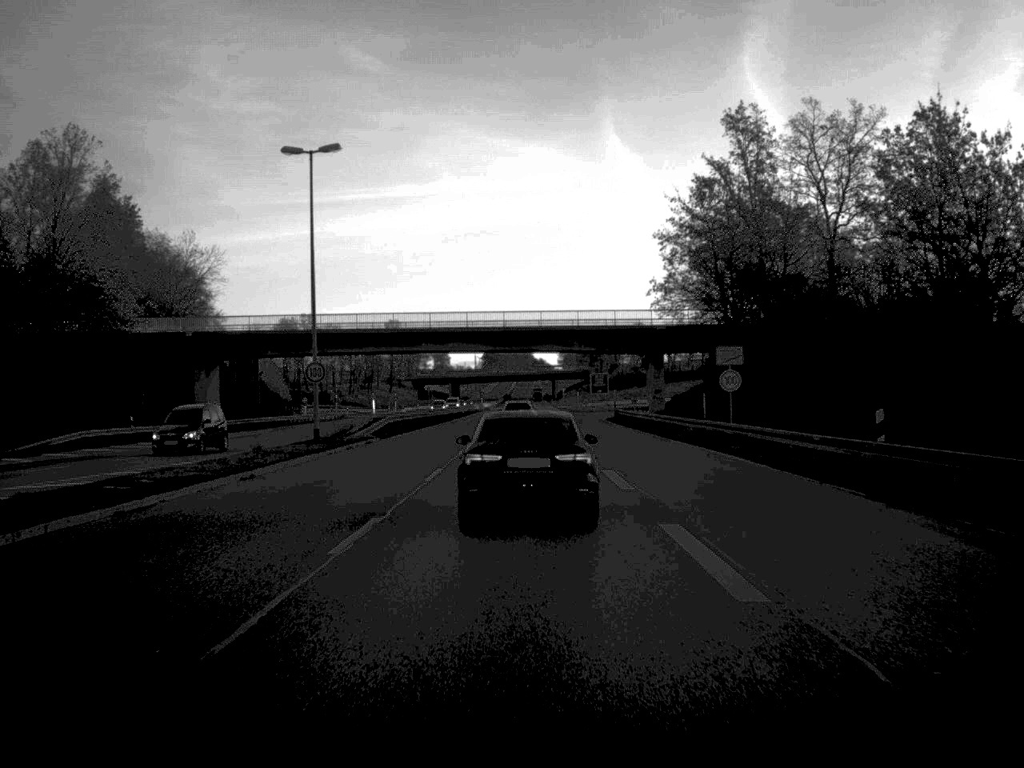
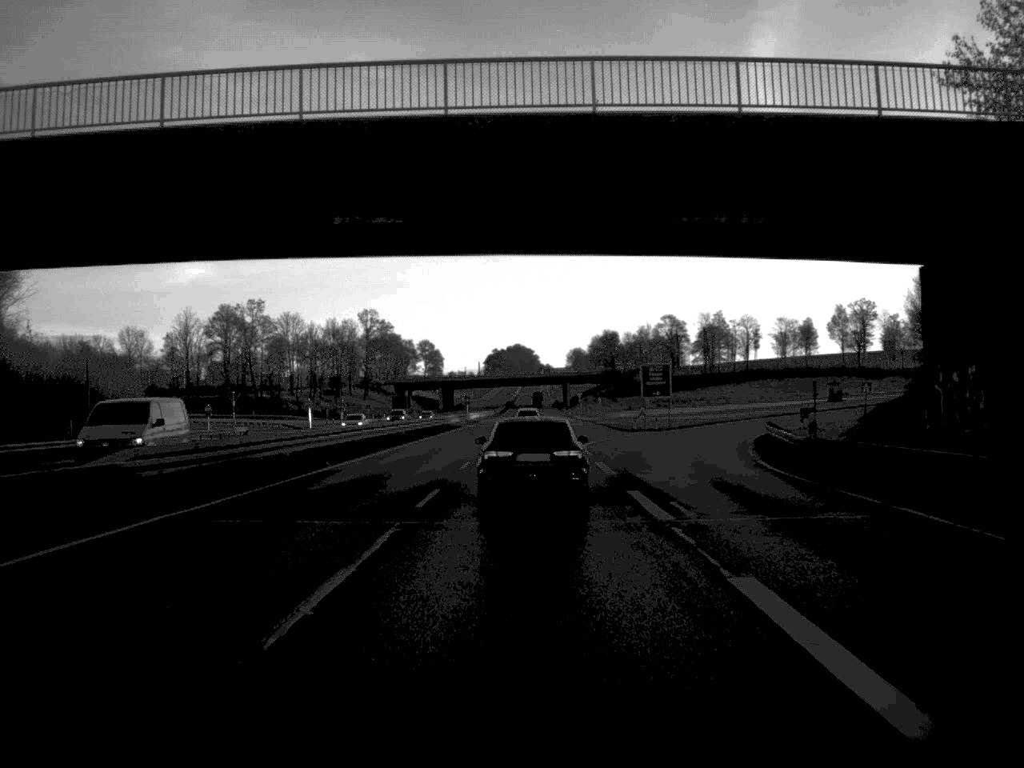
(-0.1, +64.5) m; 0°
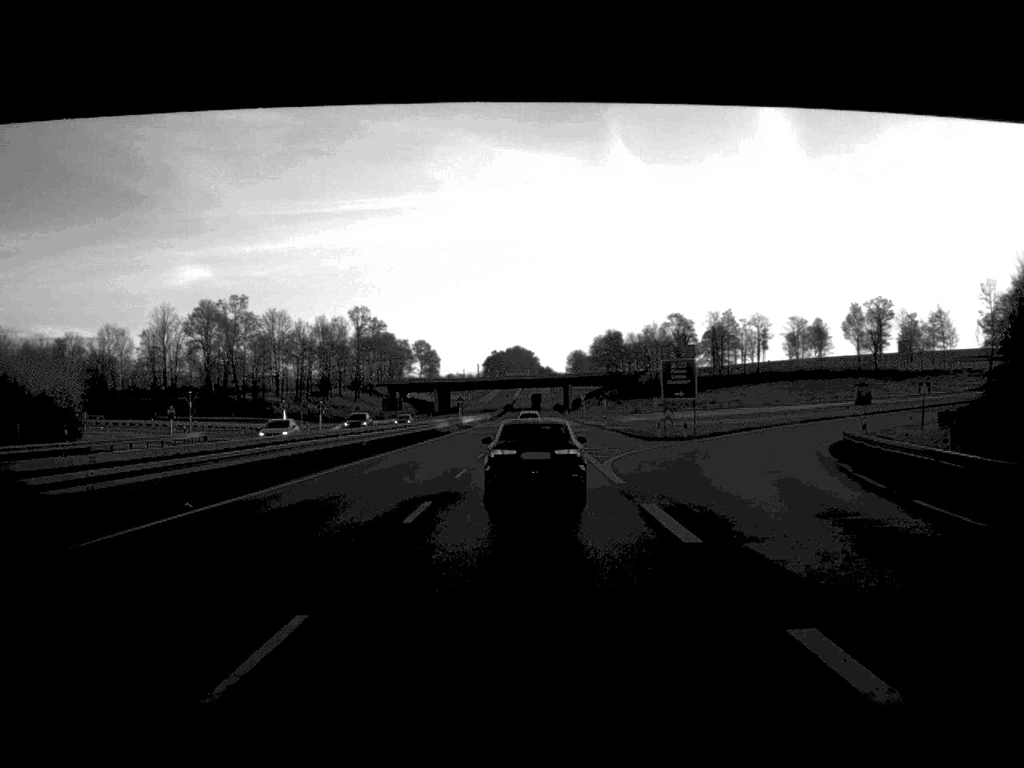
(0.0, +14.9) m; 0°
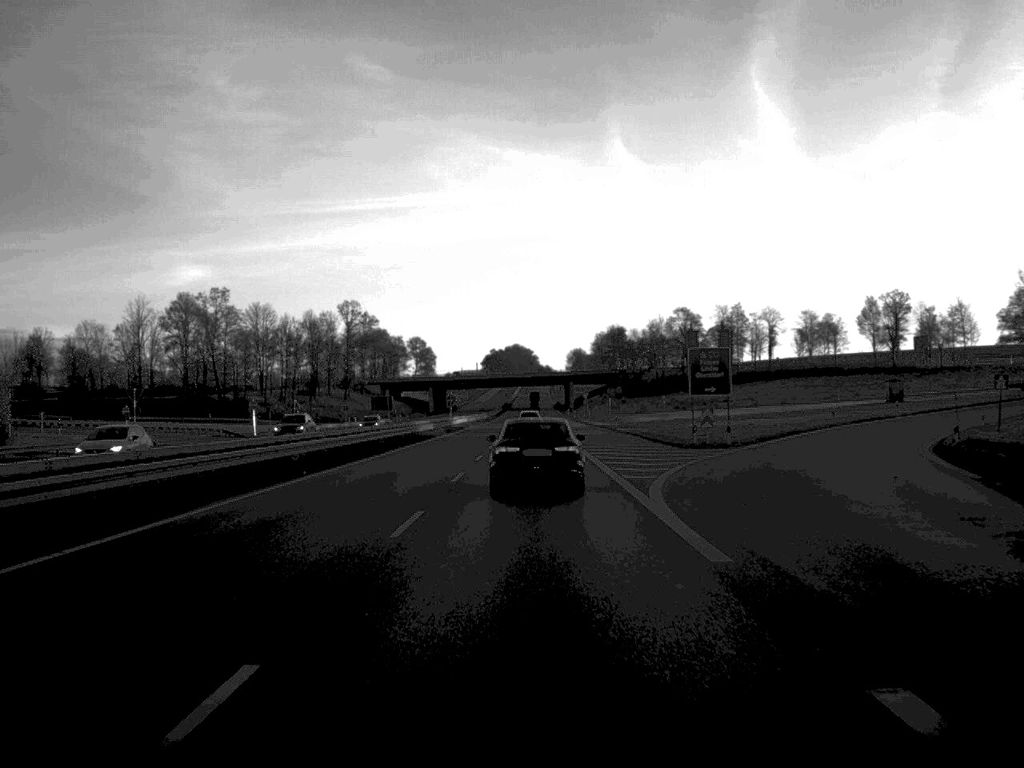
(0.0, +13.6) m; 0°
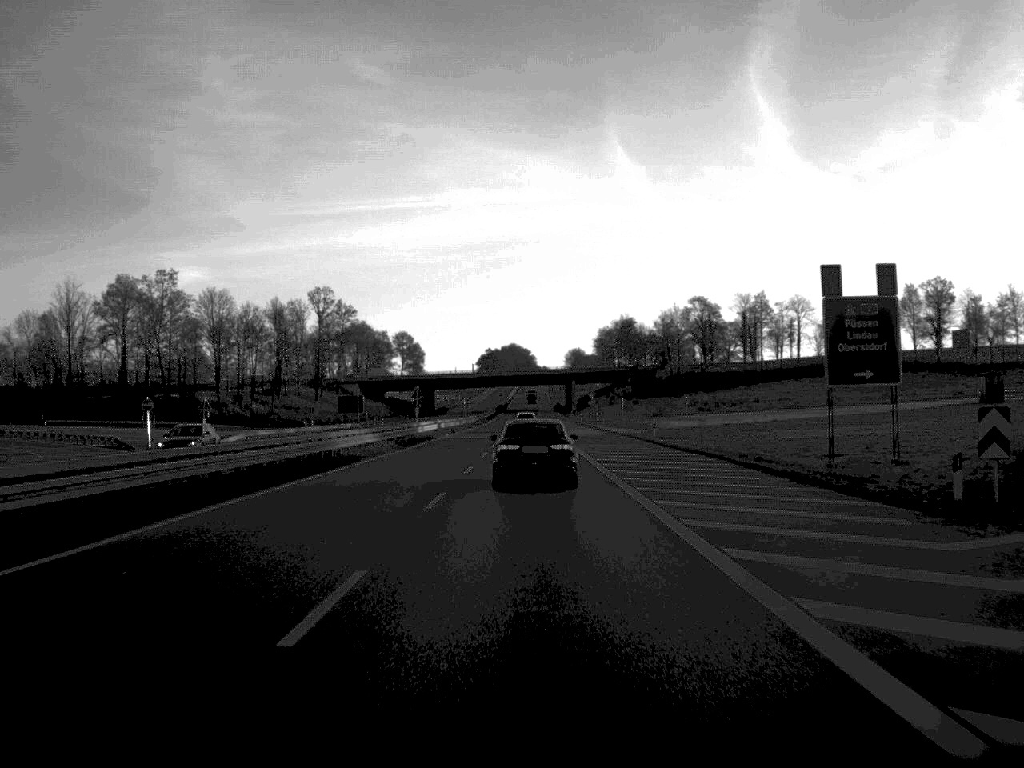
(0.0, +31.2) m; 0°
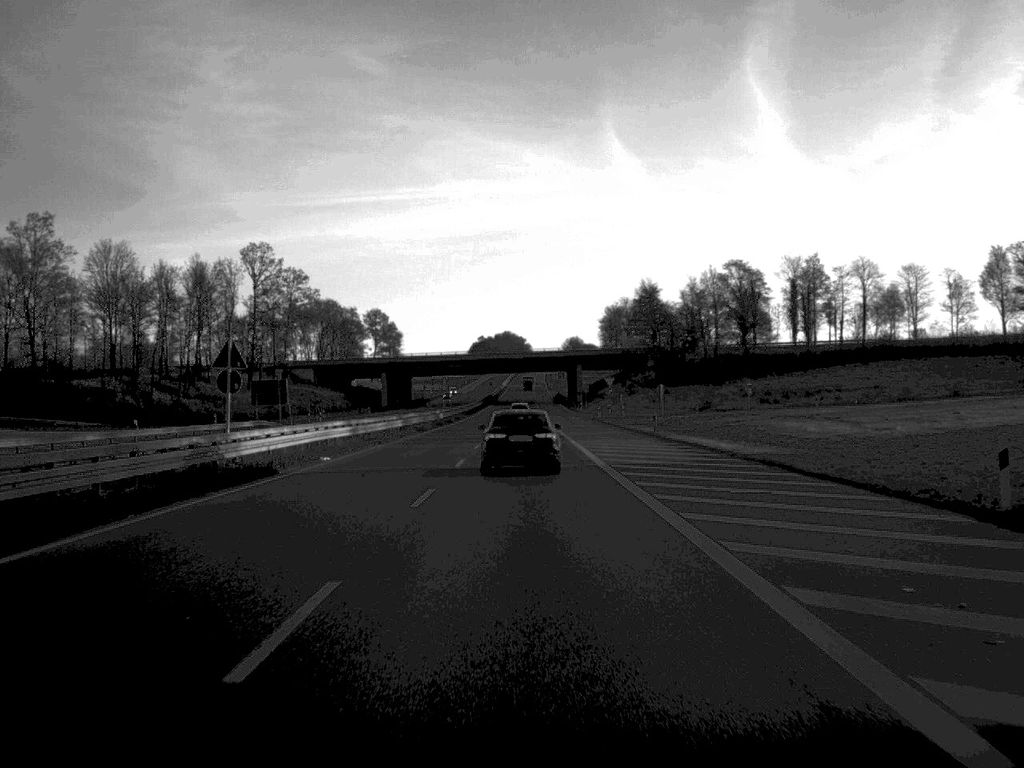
(+0.1, +49.3) m; 0°
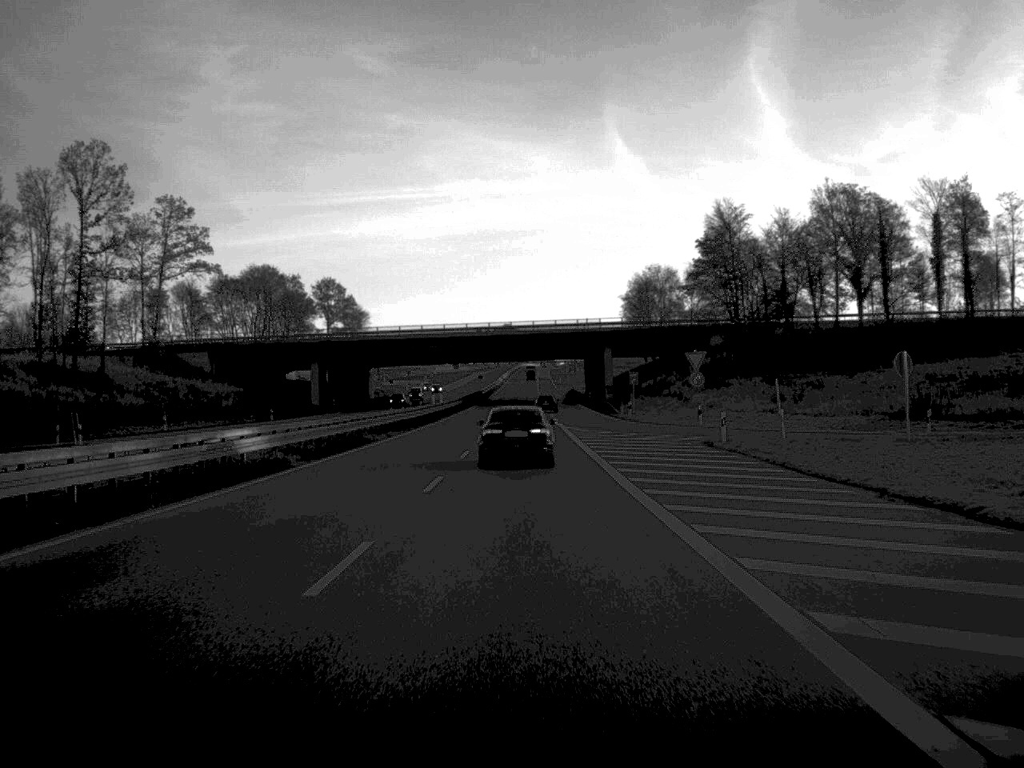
(-0.1, +69.2) m; 0°
